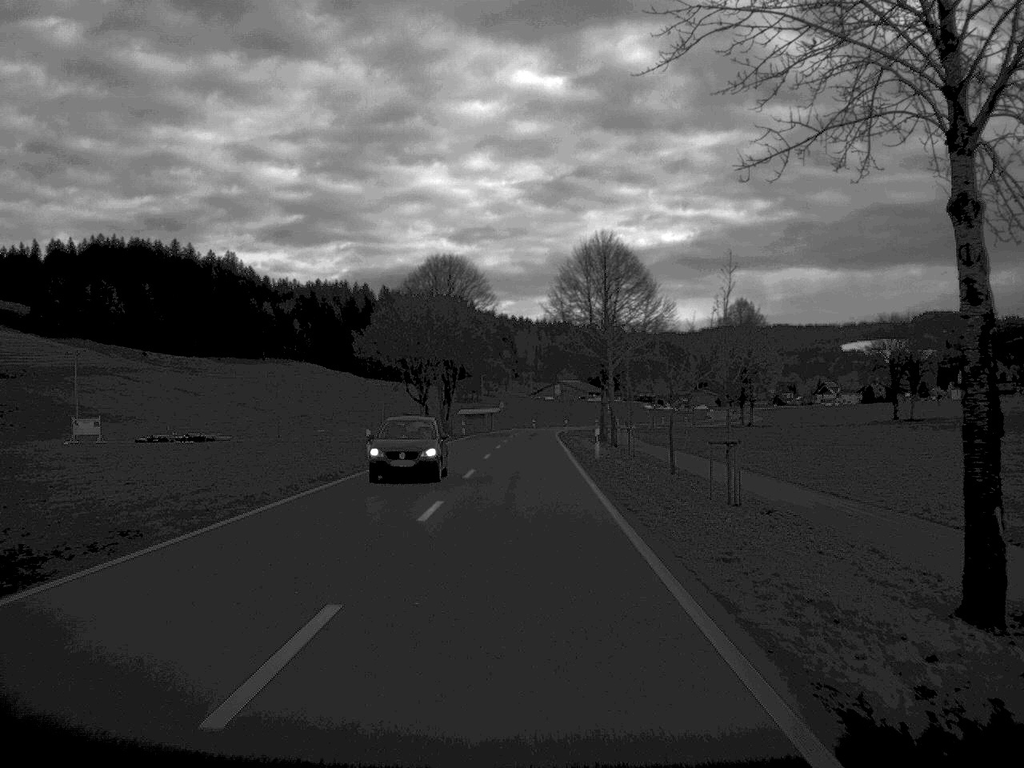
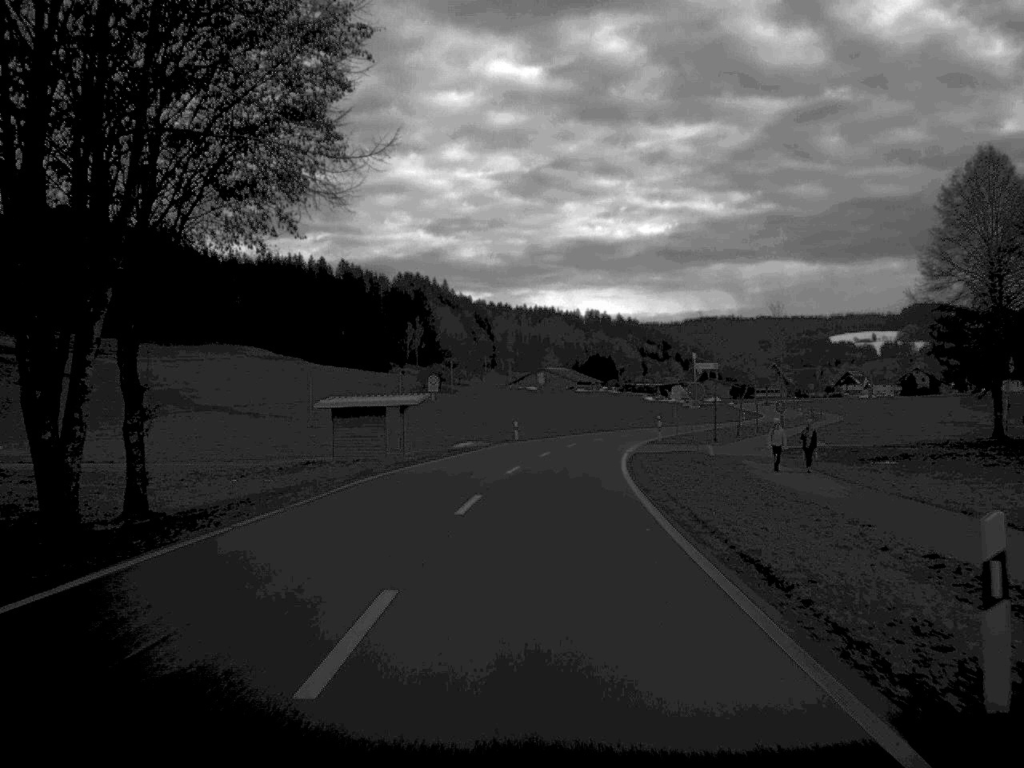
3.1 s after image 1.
(+0.2, +83.6) m; +1°
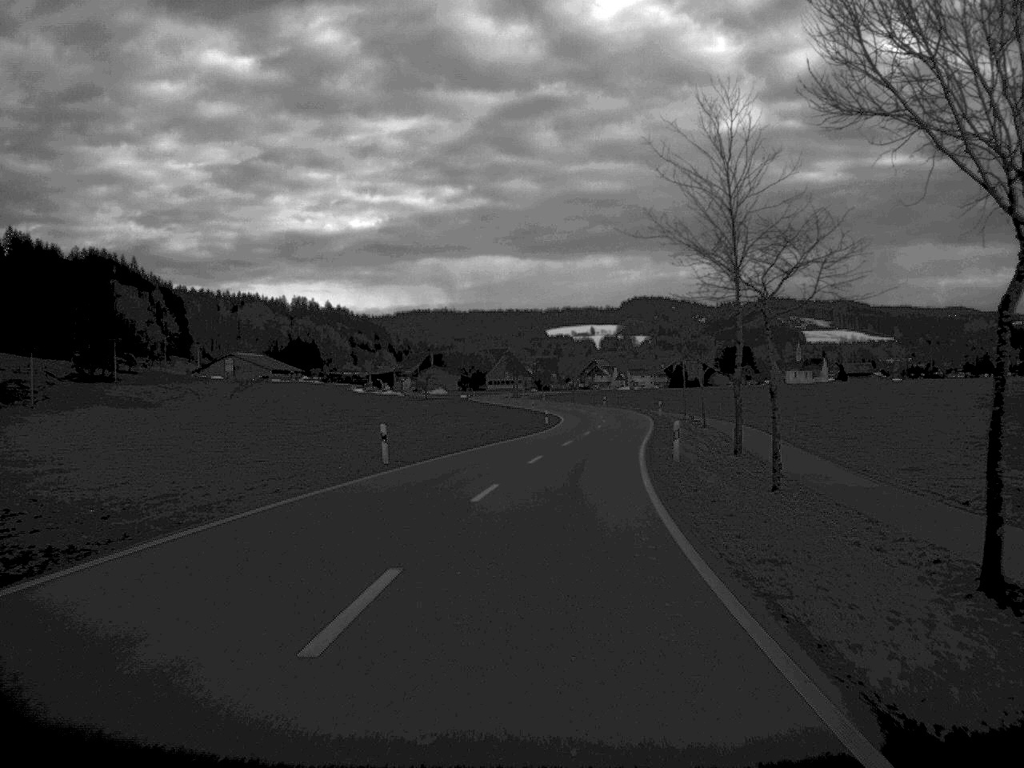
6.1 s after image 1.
(+8.2, +82.2) m; +13°
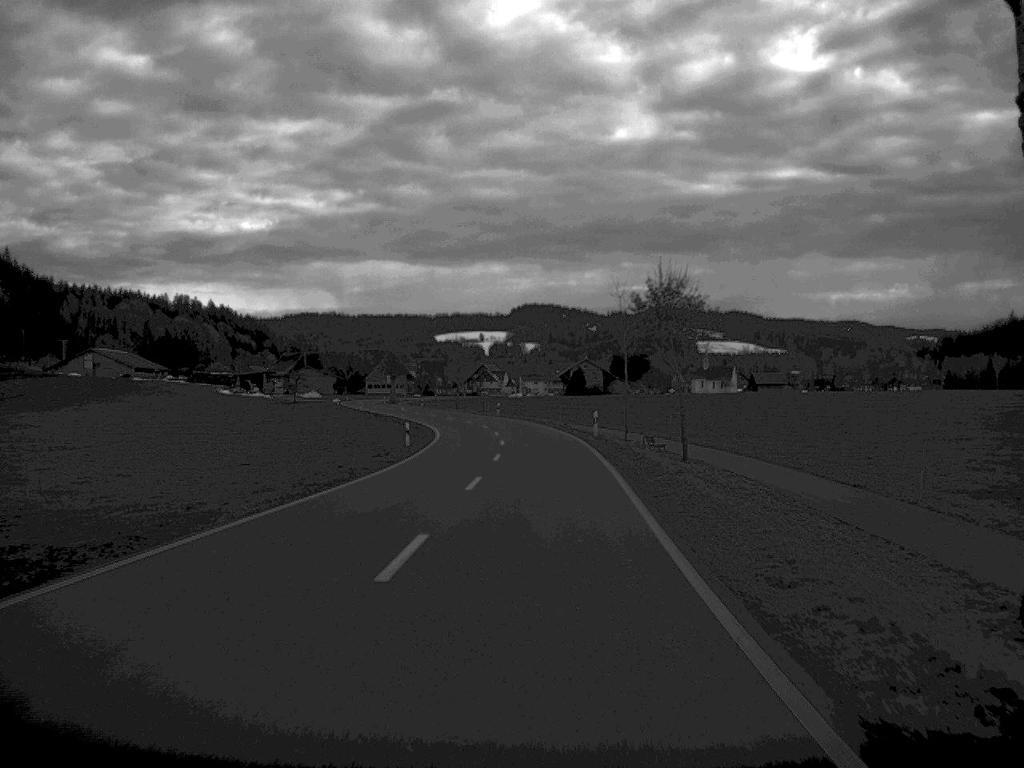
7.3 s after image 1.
(+1.5, +32.3) m; +5°
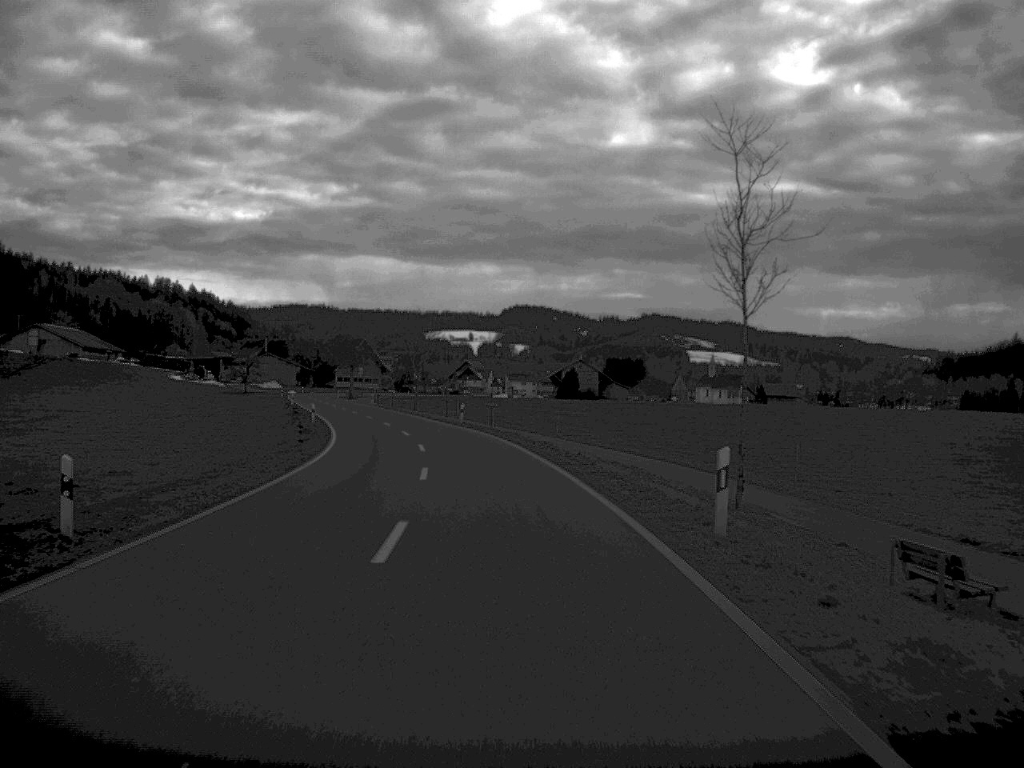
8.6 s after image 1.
(+0.4, +35.2) m; 0°
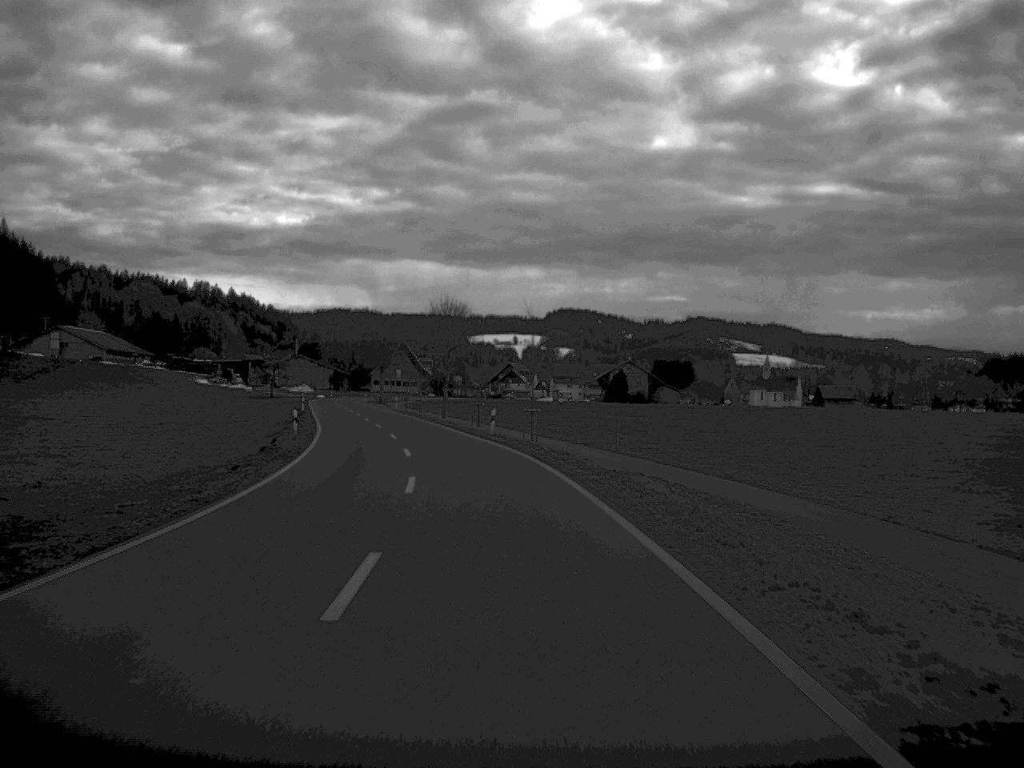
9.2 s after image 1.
(-0.3, +15.6) m; -2°
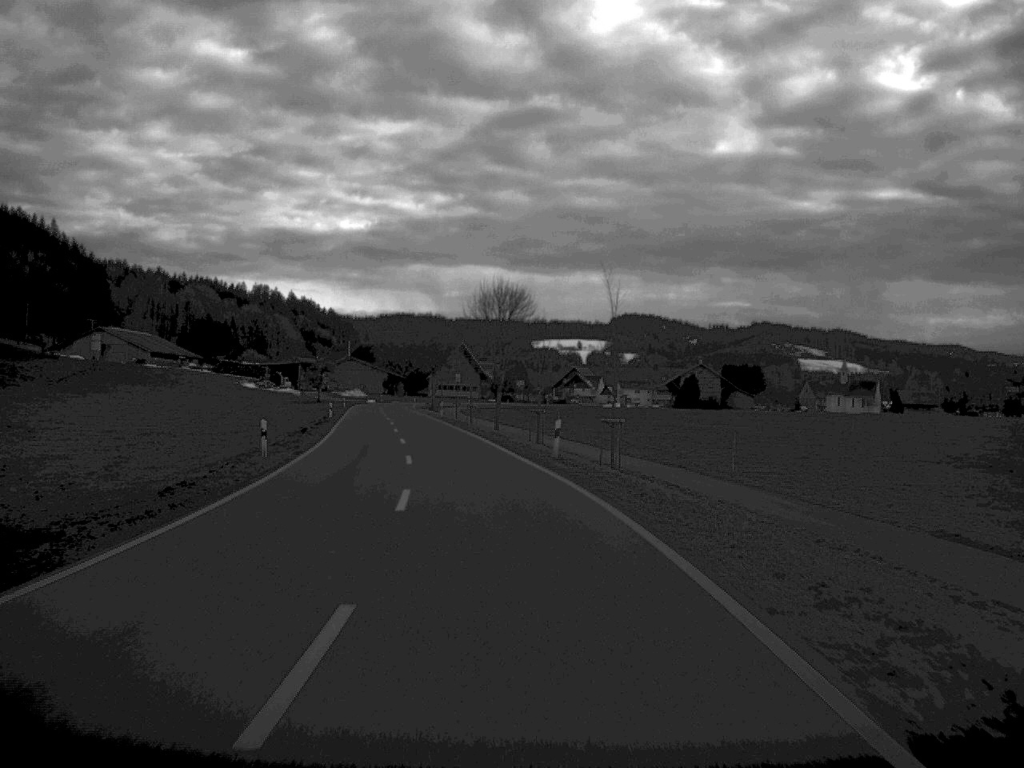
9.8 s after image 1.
(-0.4, +15.5) m; -3°
